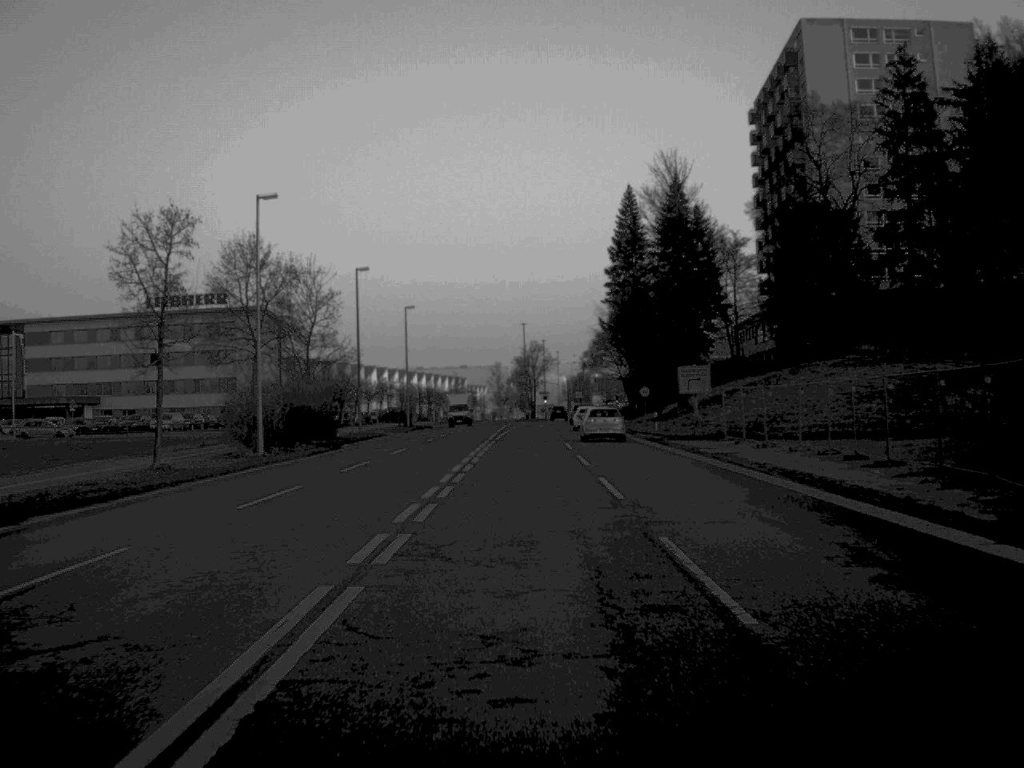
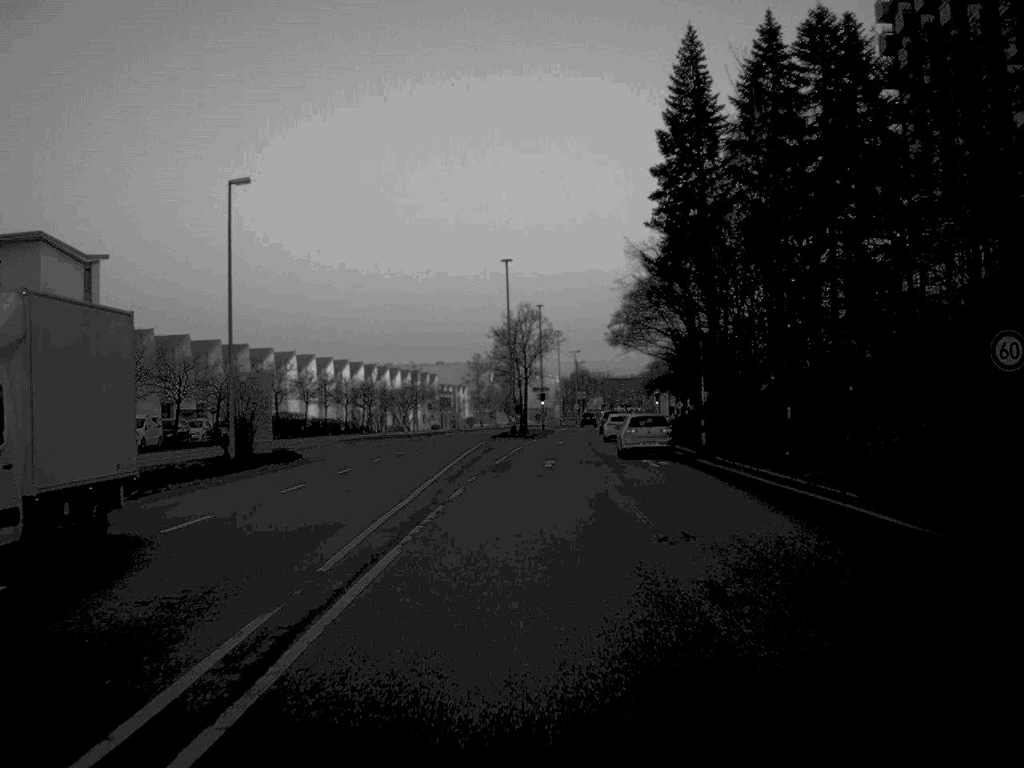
(+0.2, +62.2) m; +1°
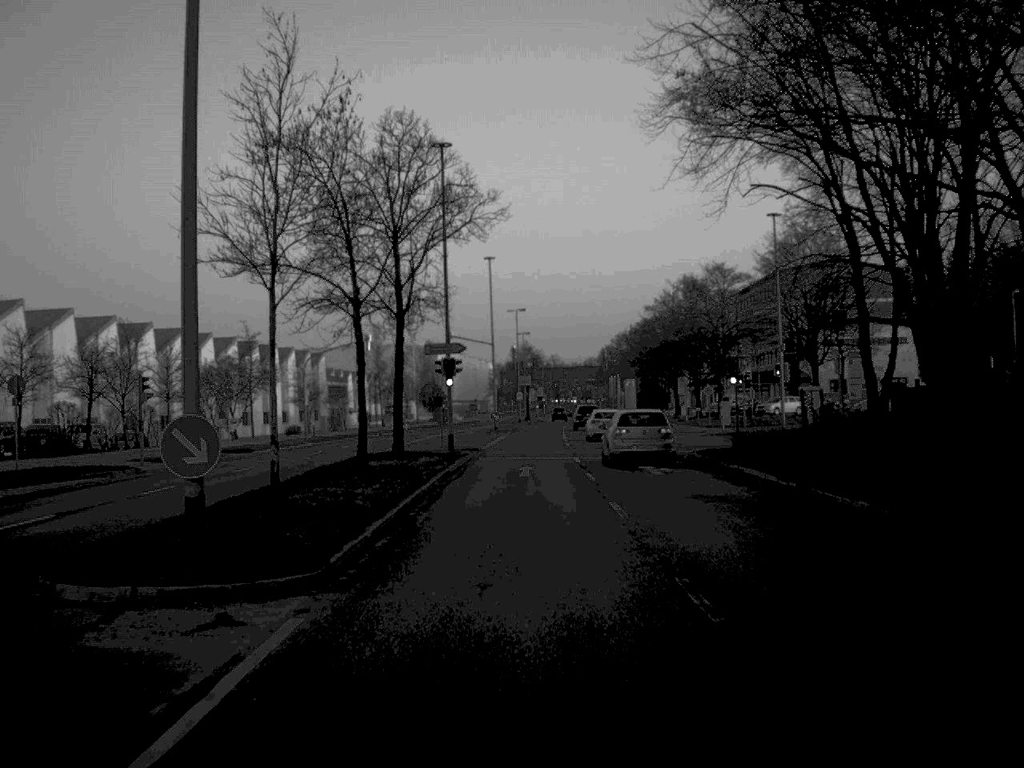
(+1.6, +62.6) m; +3°
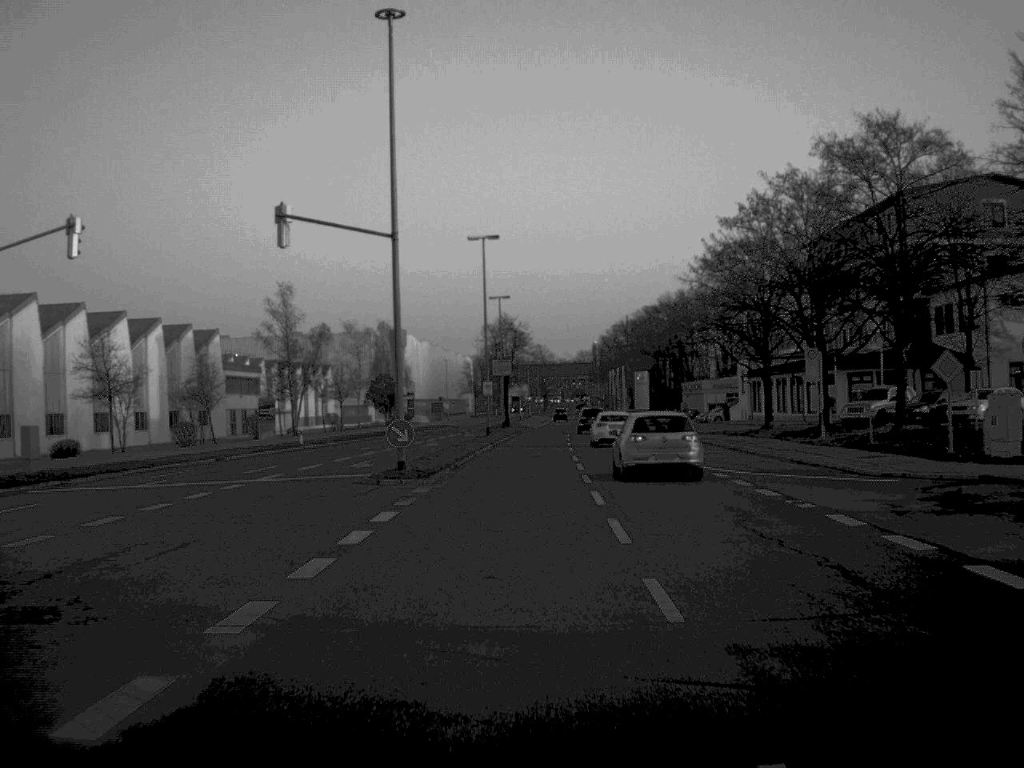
(+0.5, +48.2) m; +1°
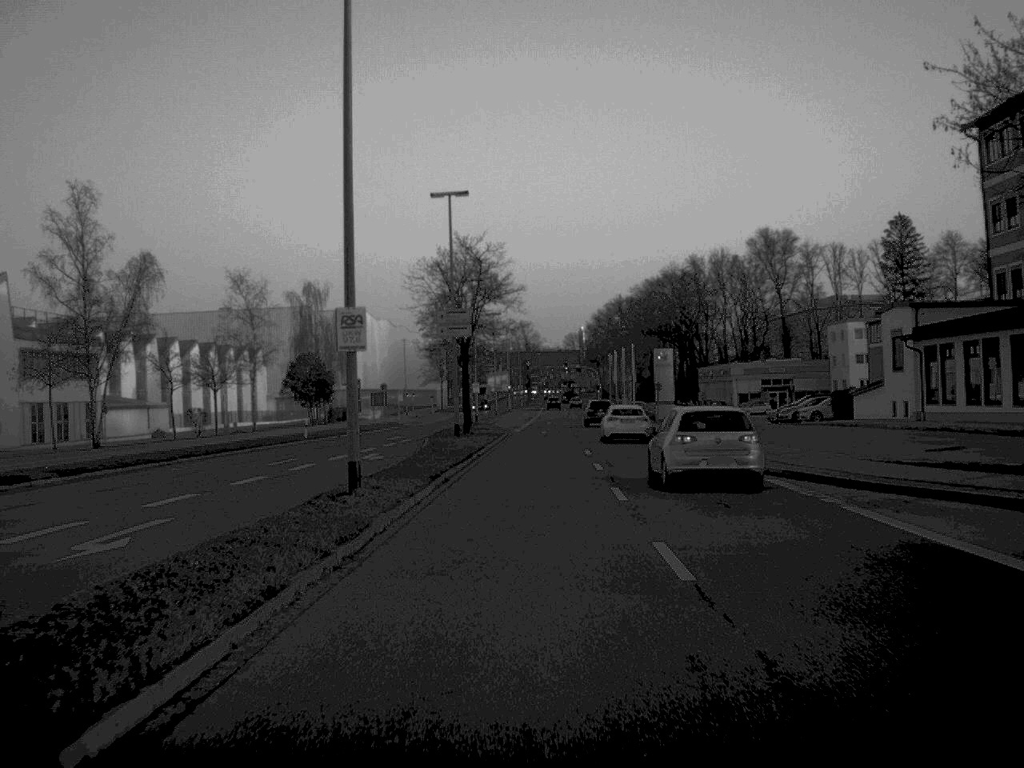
(+0.3, +45.3) m; +1°
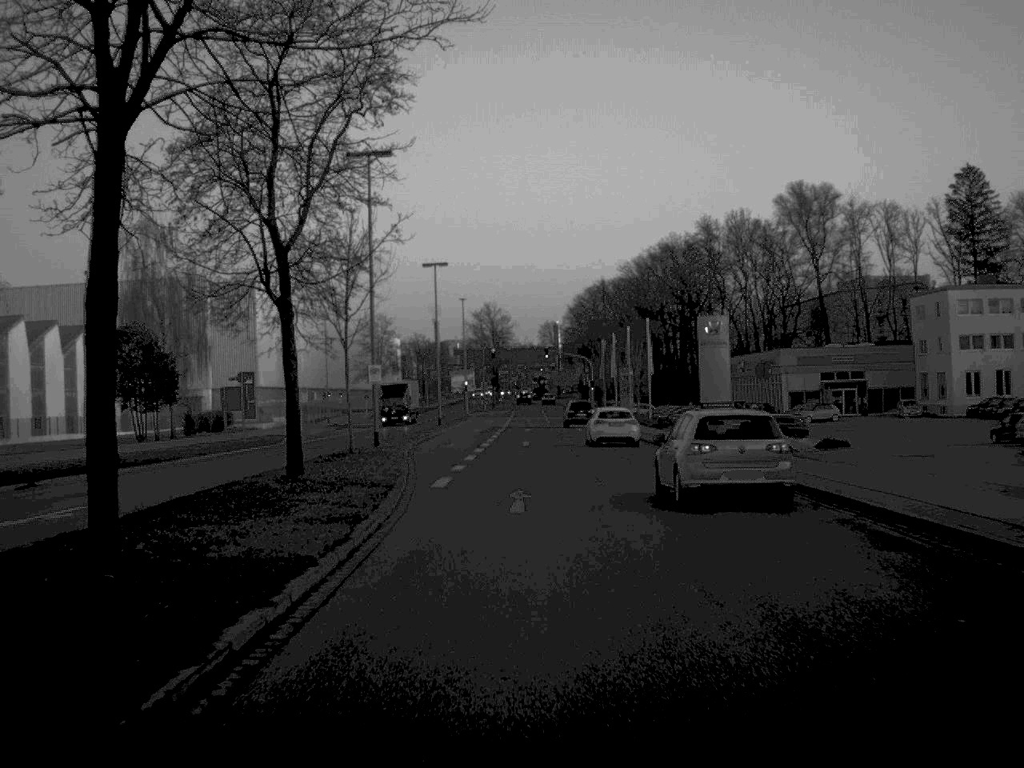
(+0.5, +46.4) m; +1°
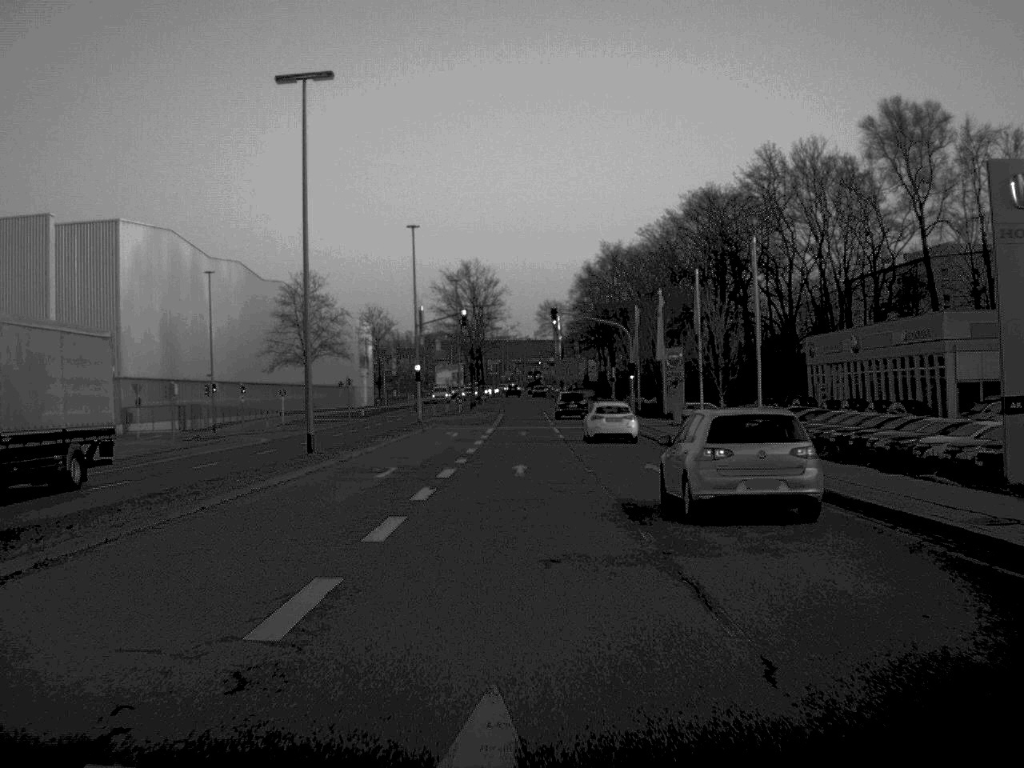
(+0.1, +46.0) m; 0°
